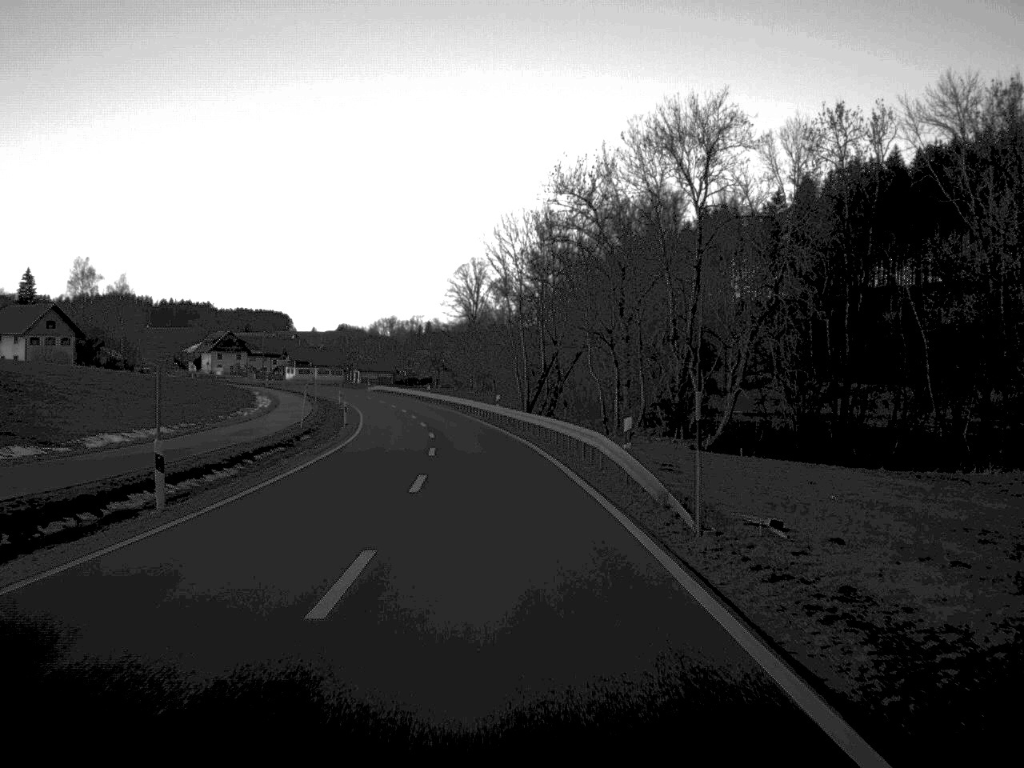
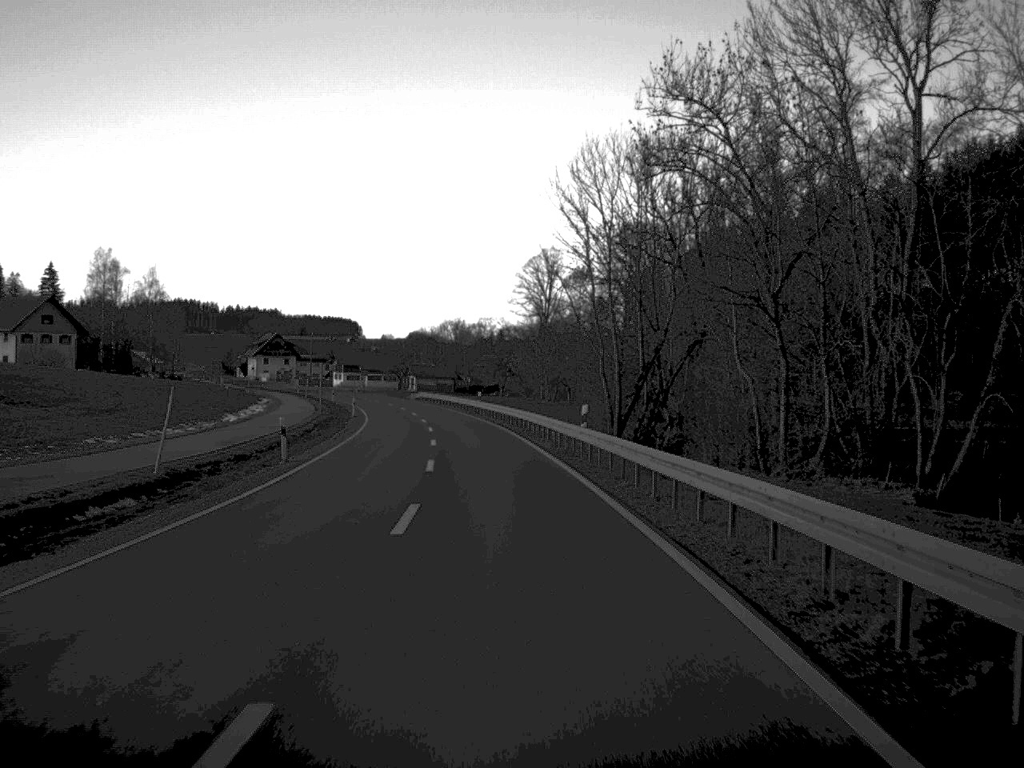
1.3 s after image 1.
(-0.9, +30.5) m; -3°
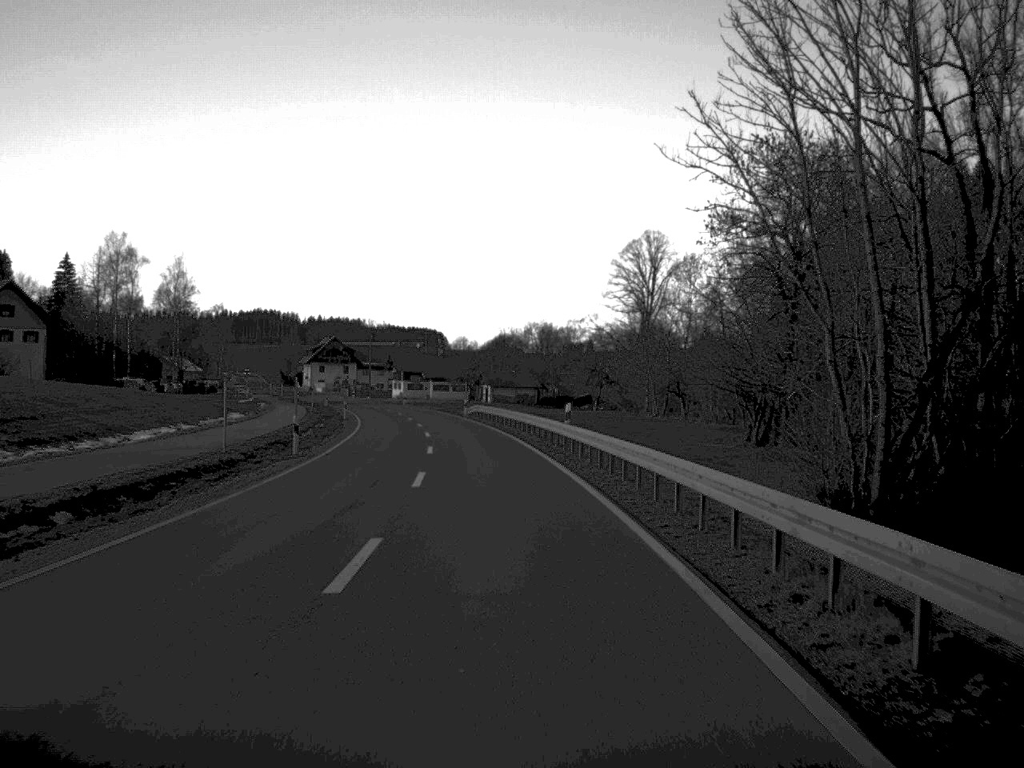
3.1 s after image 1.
(-1.4, +40.3) m; -4°
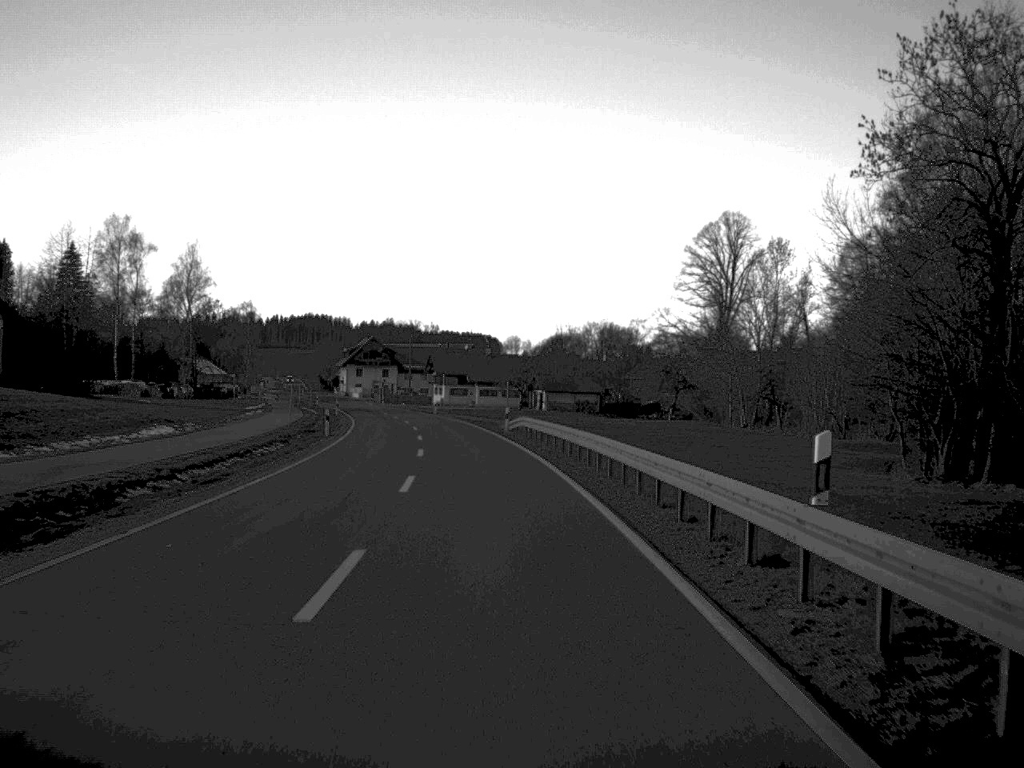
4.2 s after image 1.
(-0.6, +25.3) m; -3°
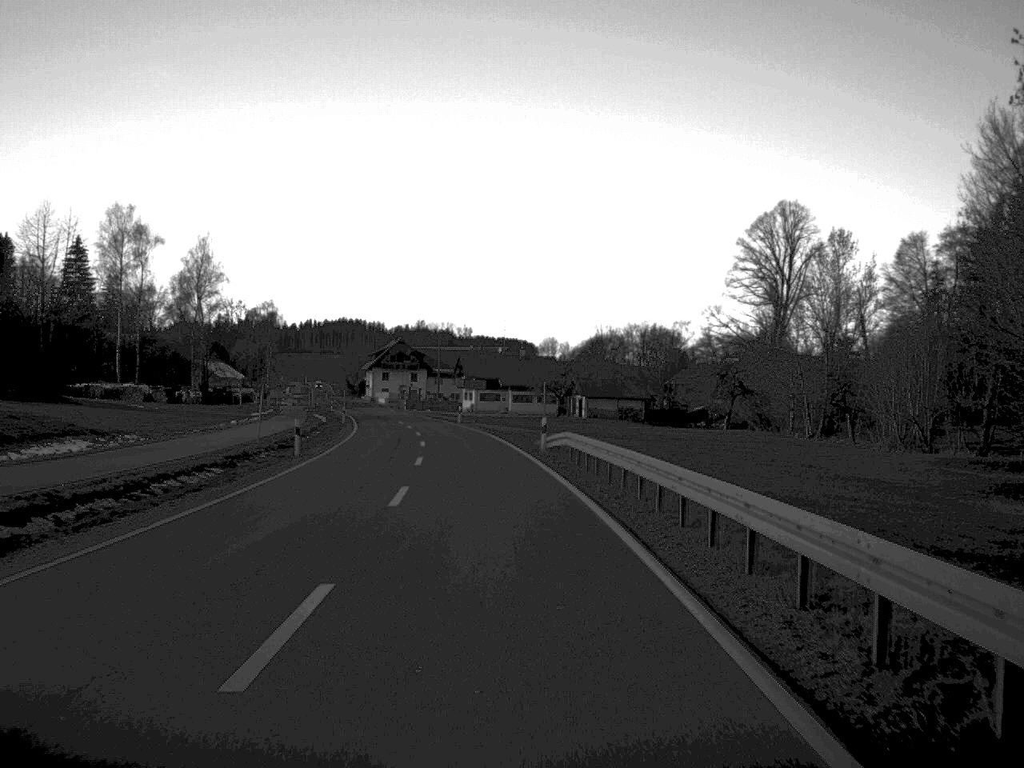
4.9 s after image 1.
(-0.2, +14.0) m; -2°
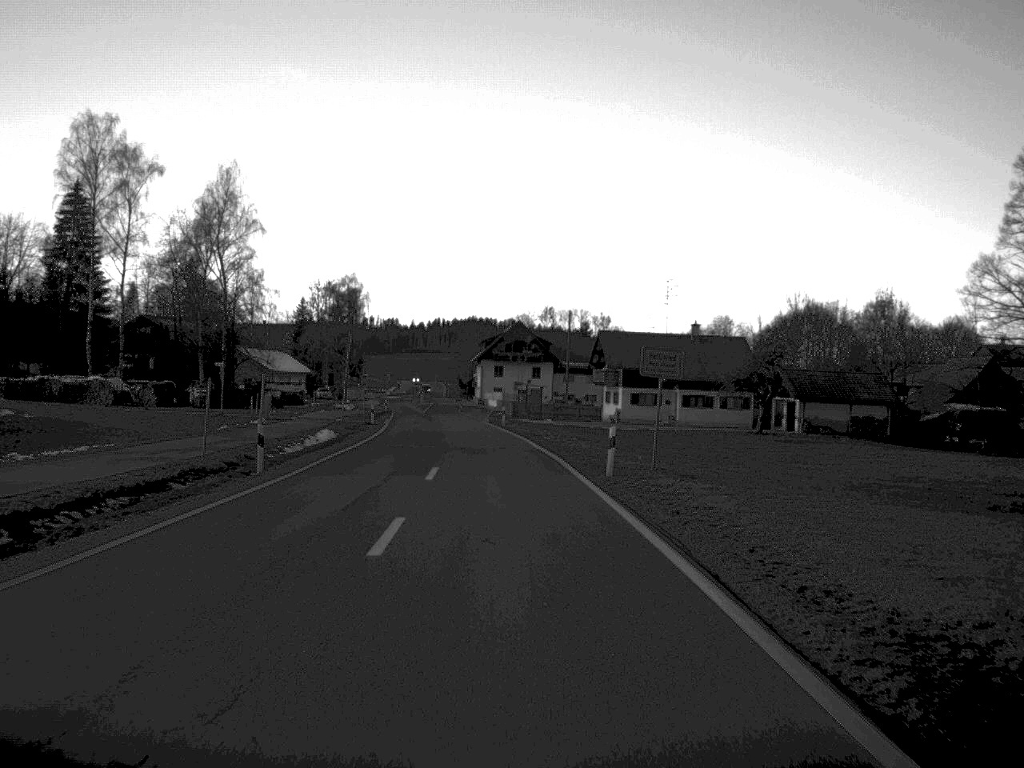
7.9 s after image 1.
(-3.0, +54.1) m; -6°
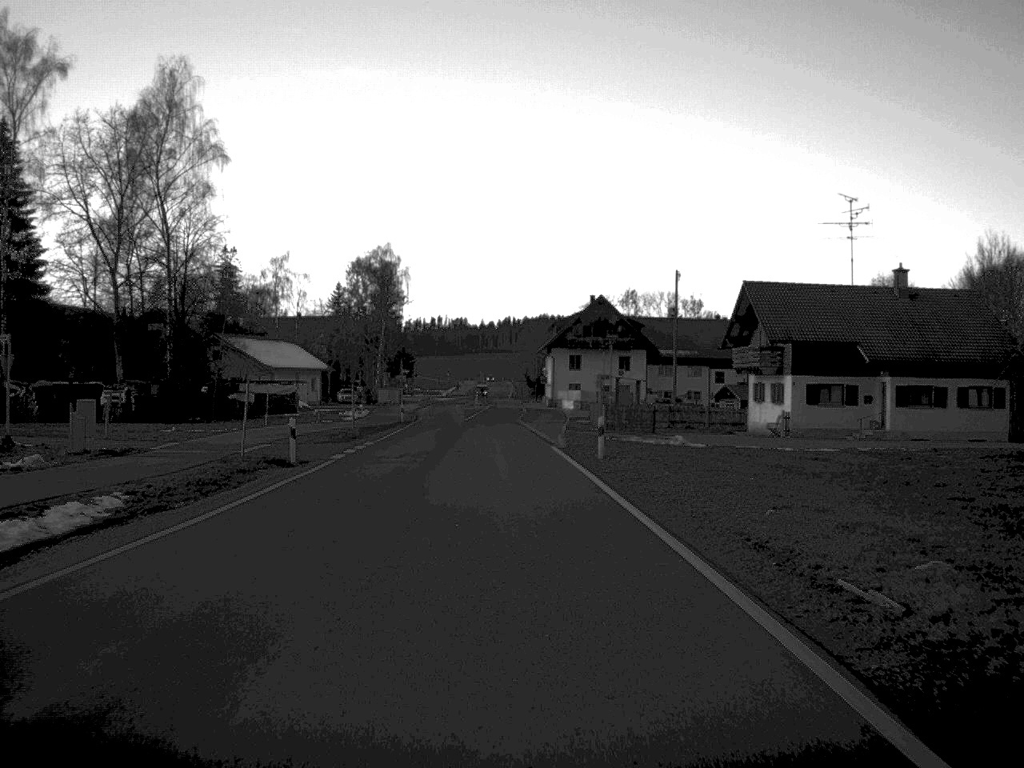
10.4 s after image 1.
(-1.2, +39.9) m; -3°
